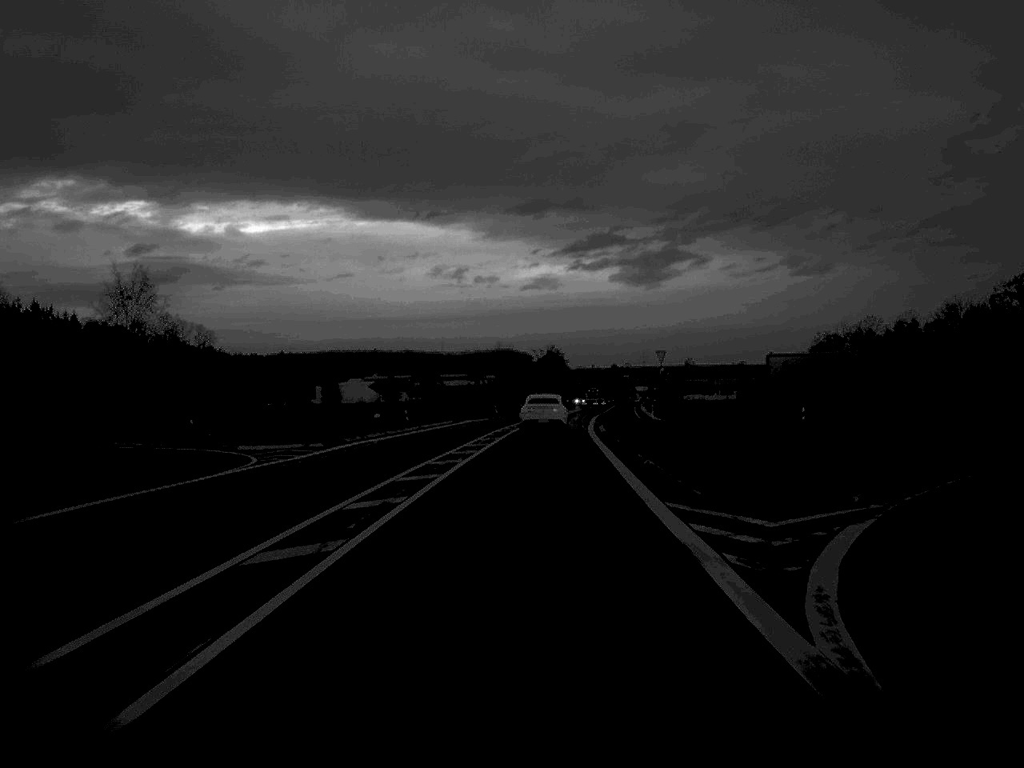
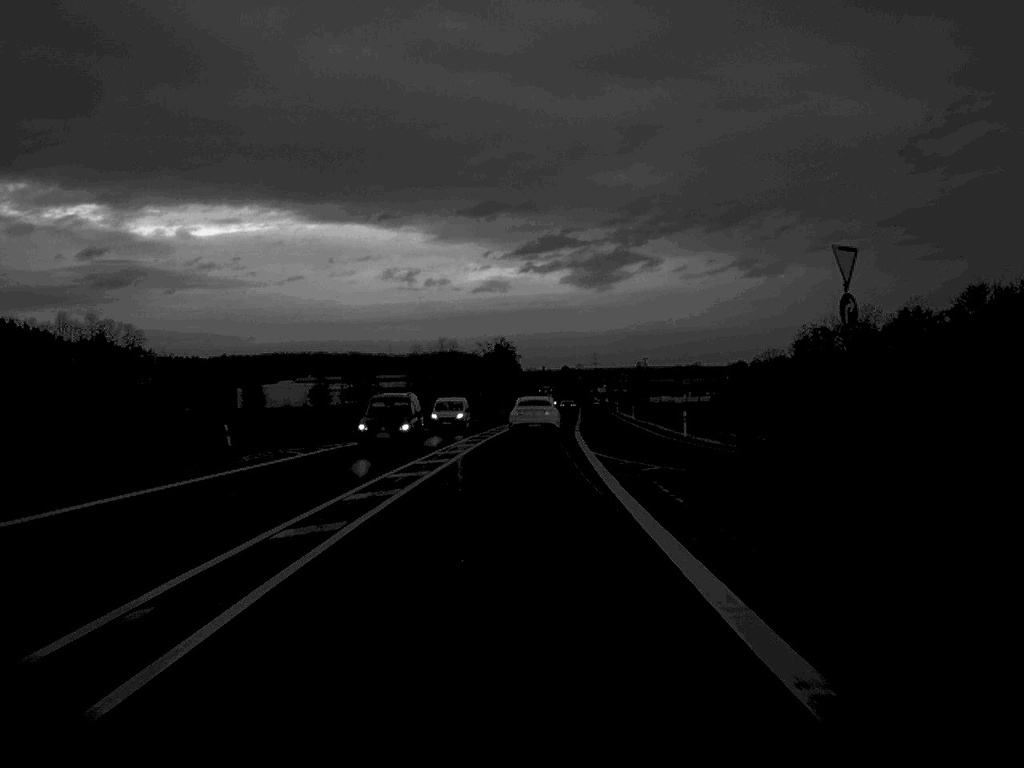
(+1.0, +45.5) m; +2°
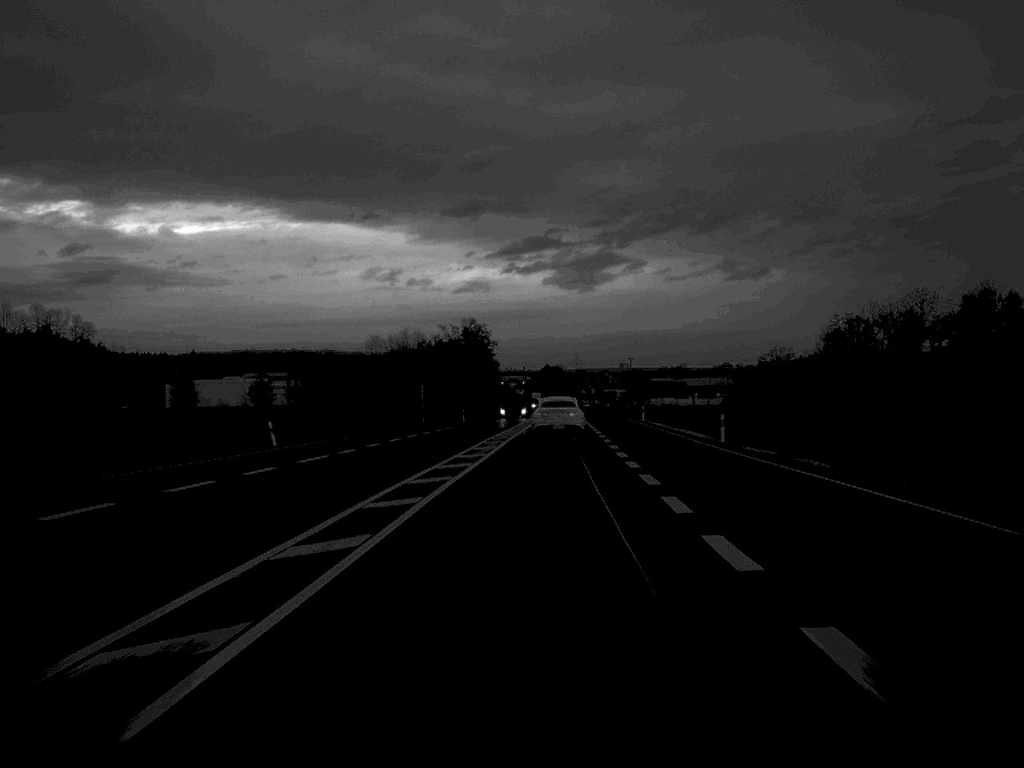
(+0.4, +55.4) m; +1°
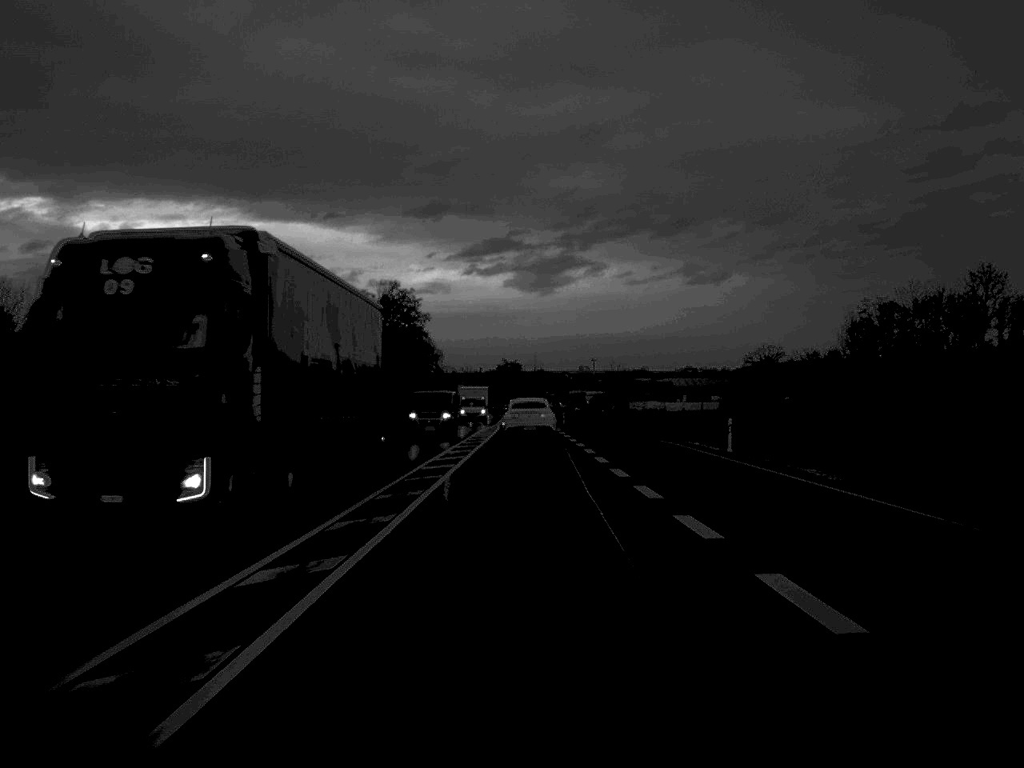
(+1.1, +57.4) m; +2°
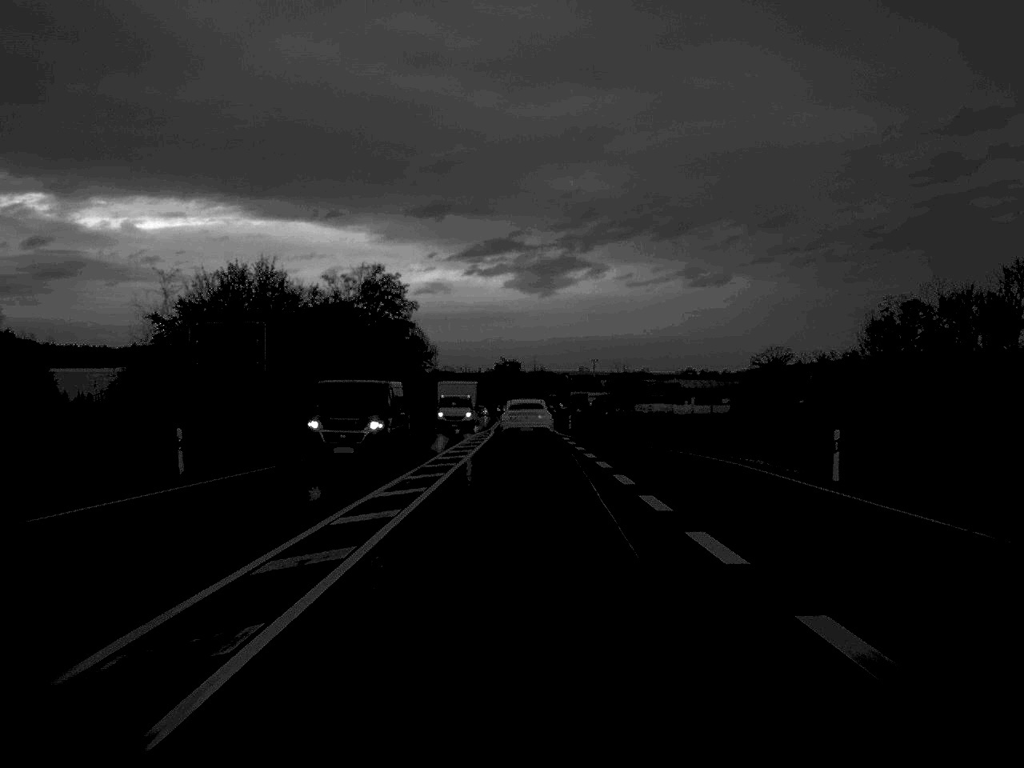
(0.0, +14.2) m; 0°
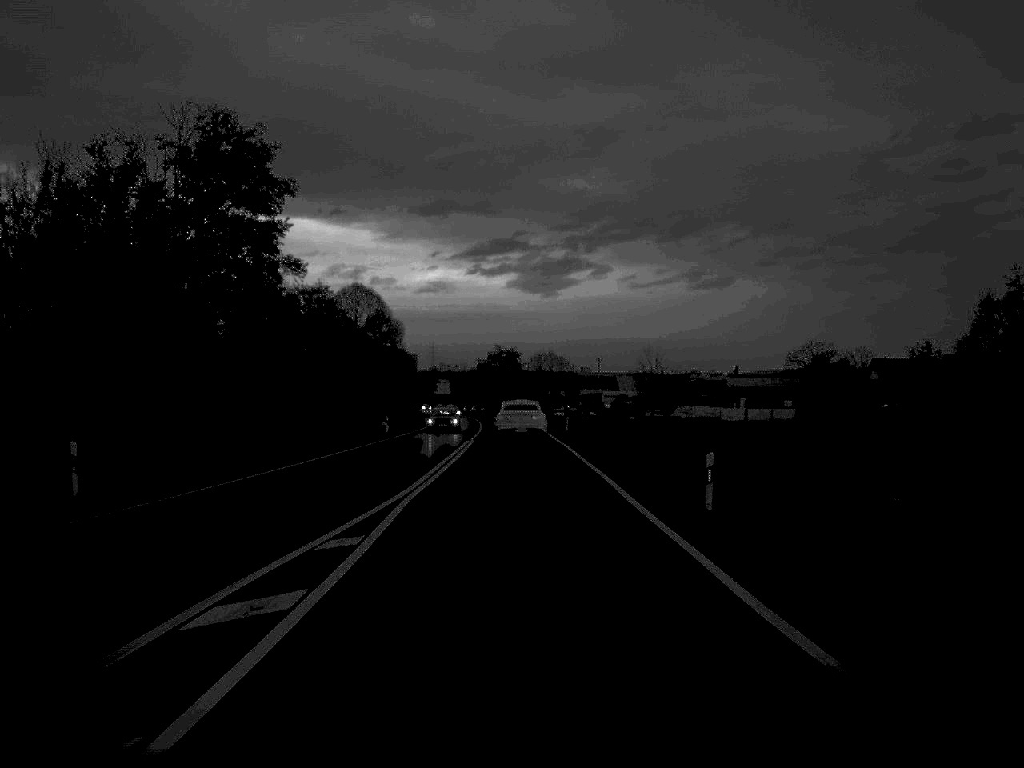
(0.0, +57.7) m; 0°
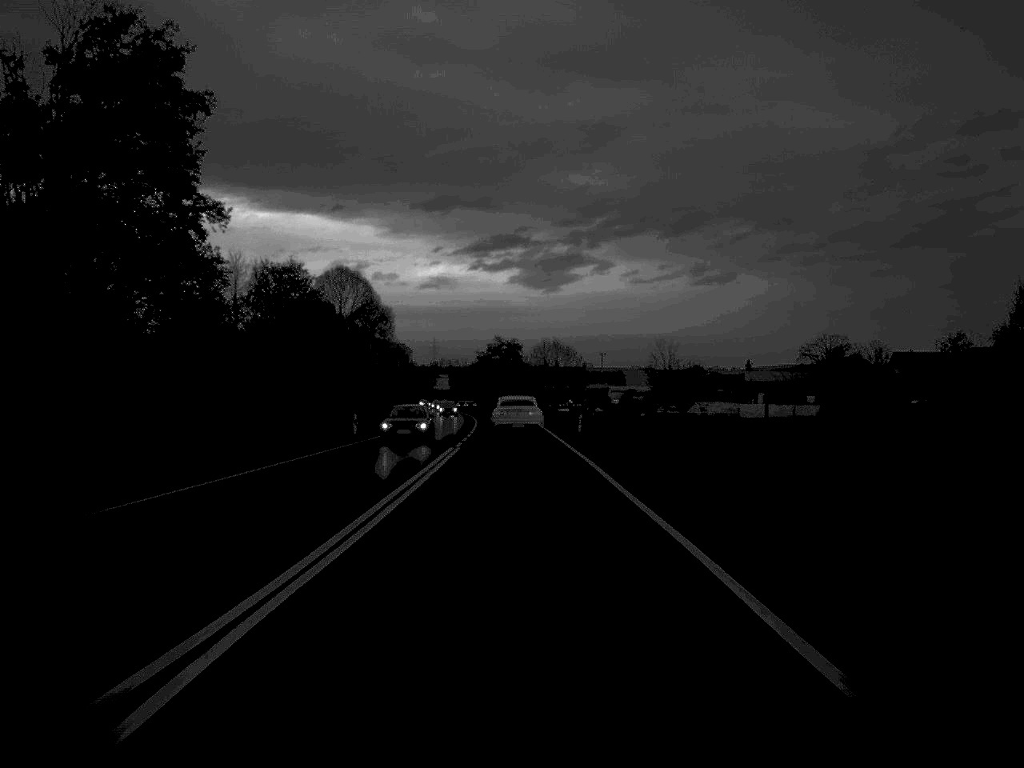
(0.0, +13.7) m; 0°
